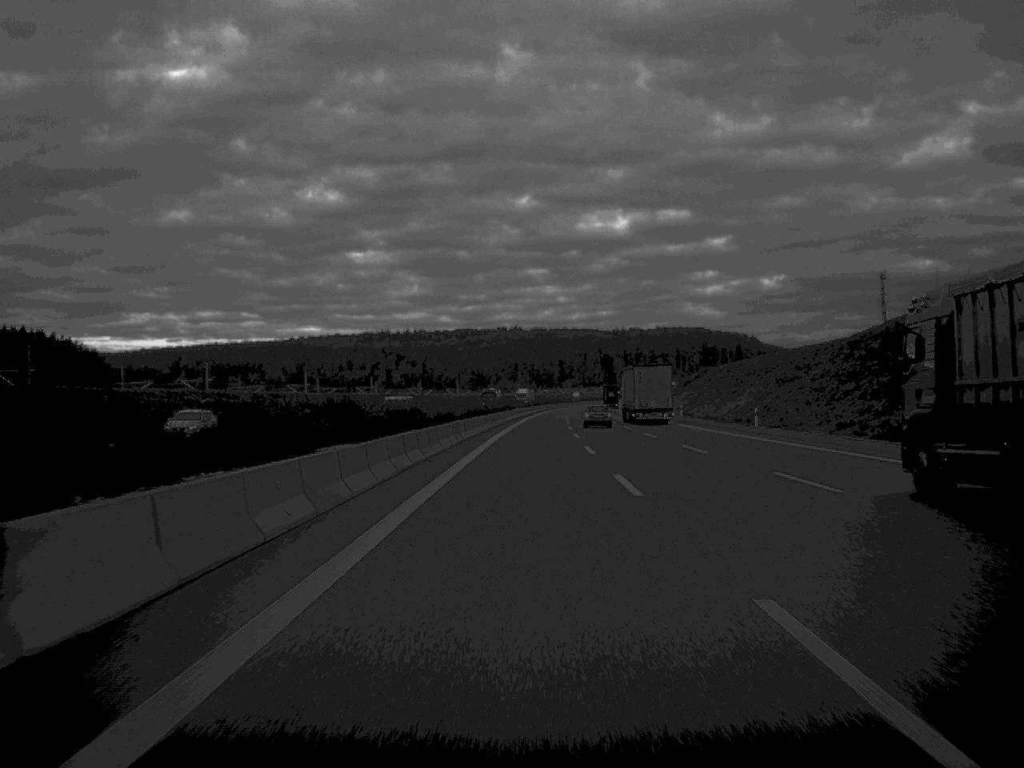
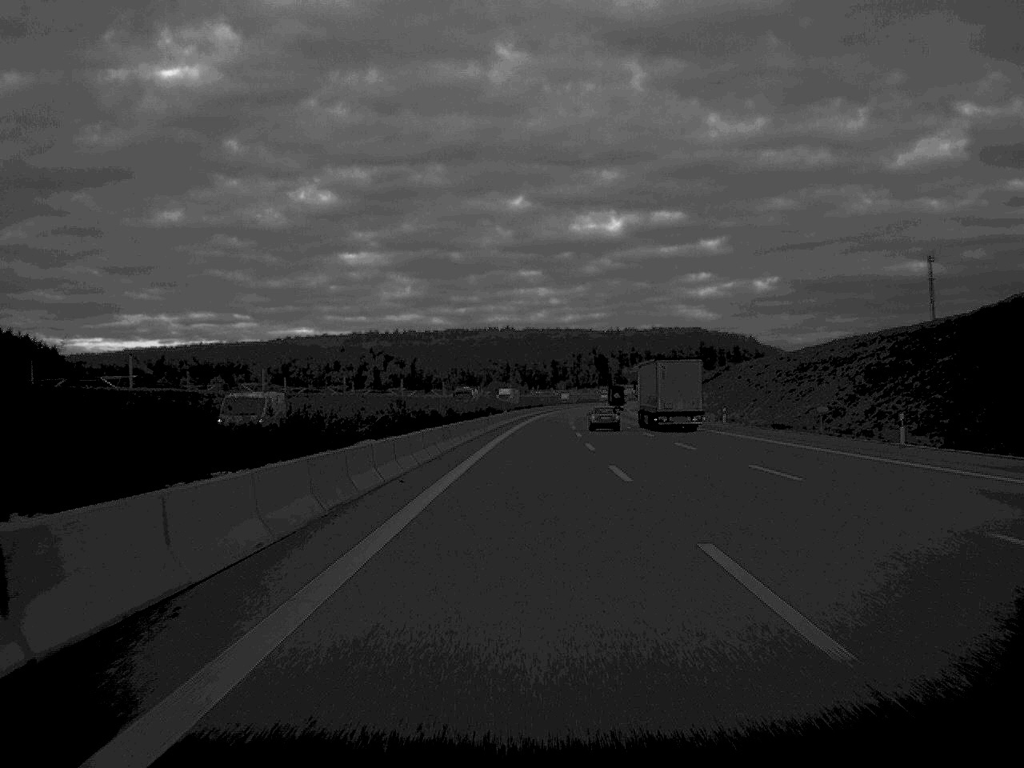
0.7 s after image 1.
(+0.1, +31.7) m; 0°
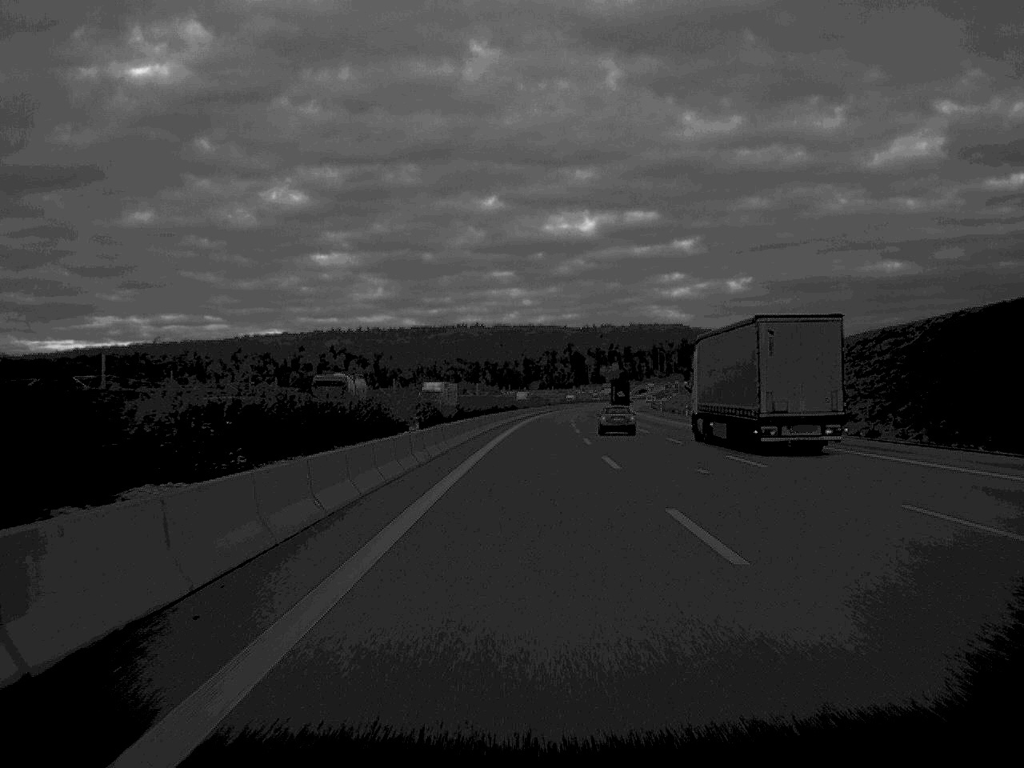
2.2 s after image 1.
(+0.7, +66.6) m; +1°
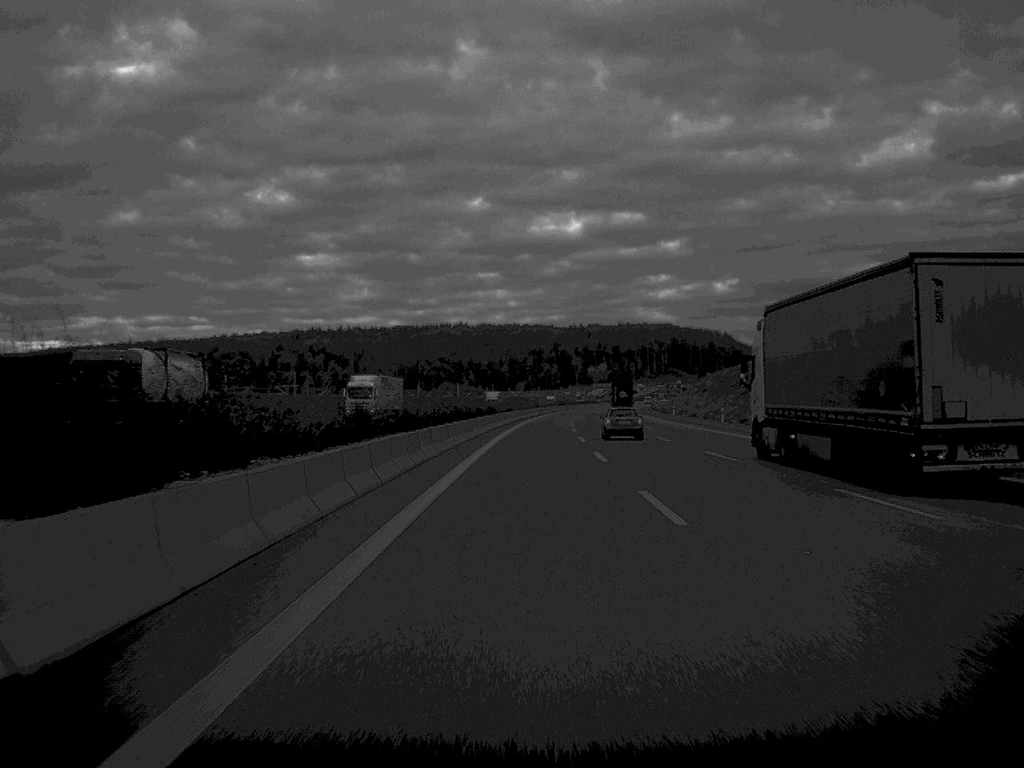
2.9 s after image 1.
(+0.2, +31.8) m; +1°
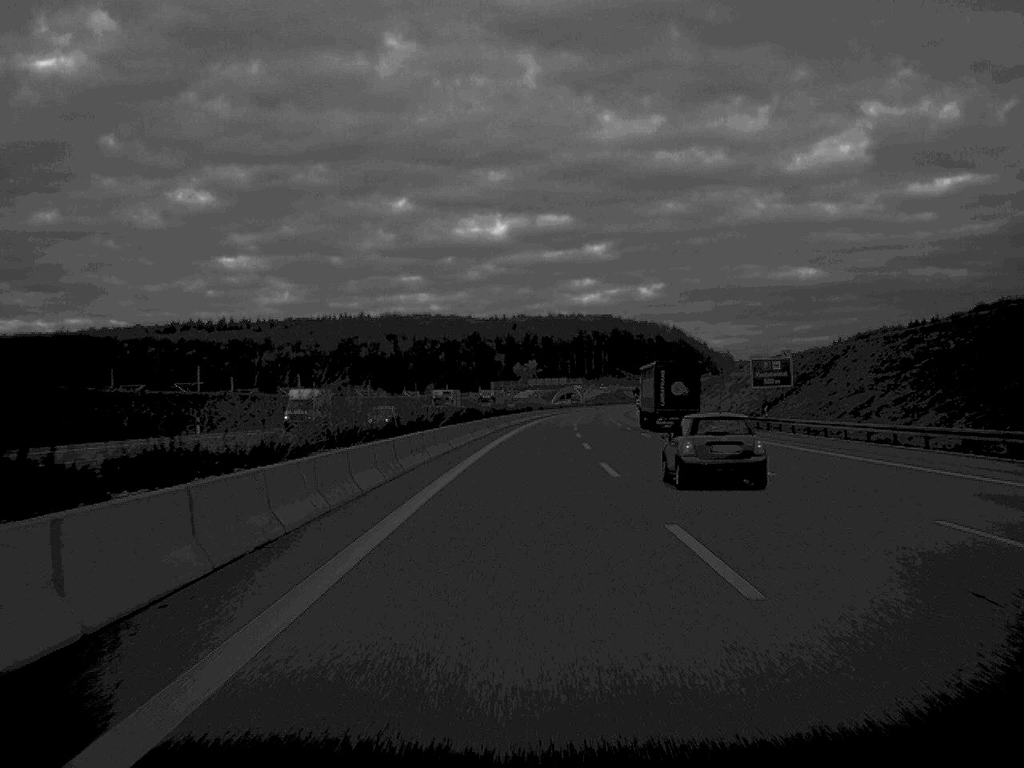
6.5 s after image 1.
(+5.0, +166.2) m; +4°
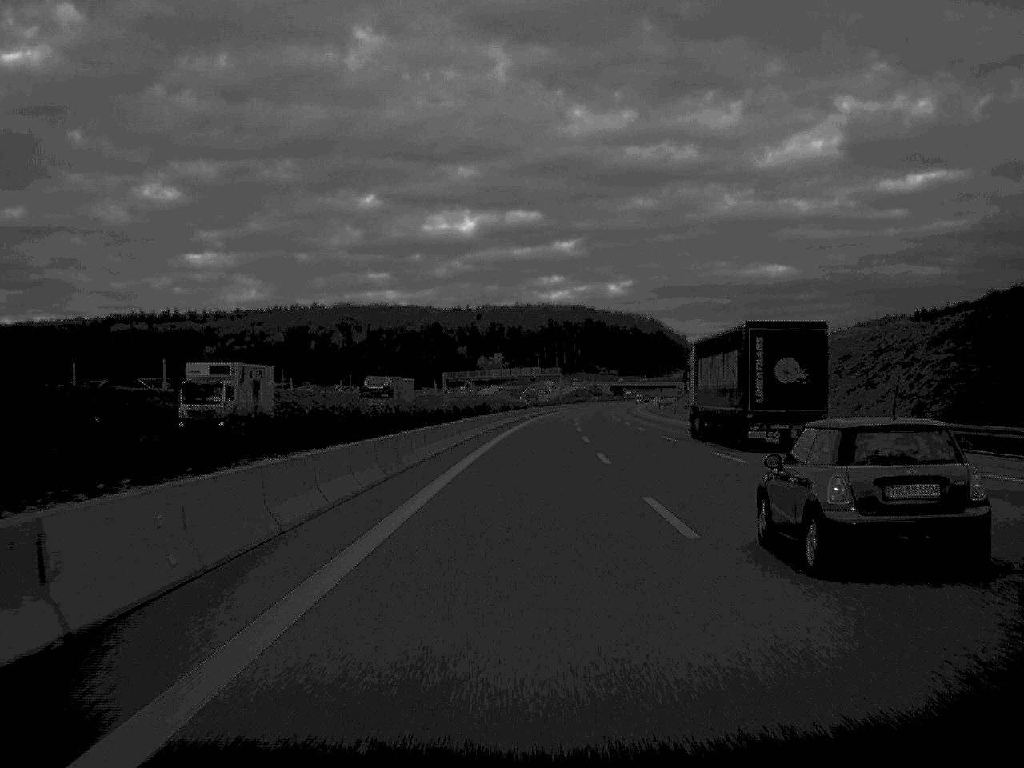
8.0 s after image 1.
(+0.9, +66.5) m; +1°
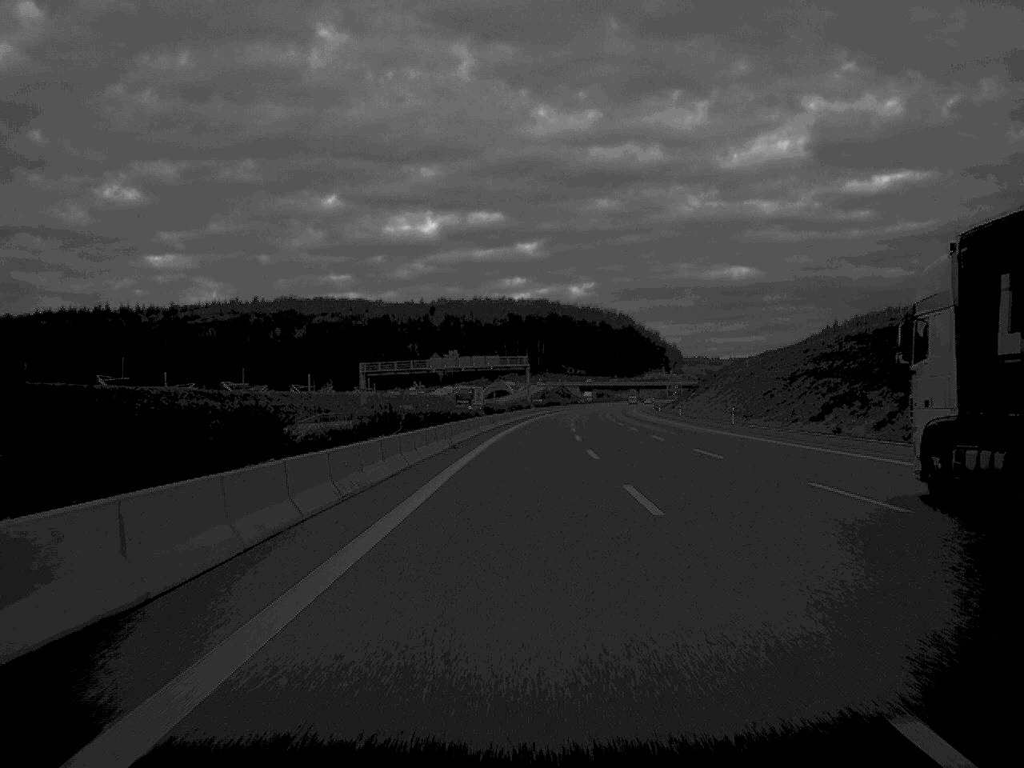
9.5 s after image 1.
(+1.1, +68.0) m; +2°
